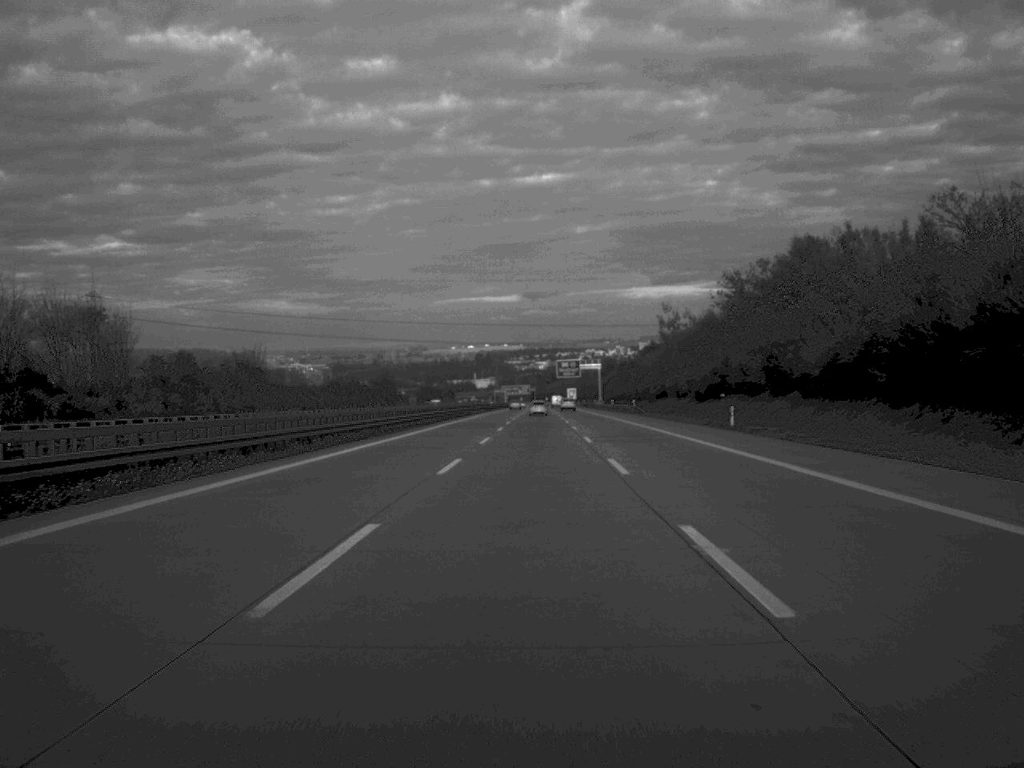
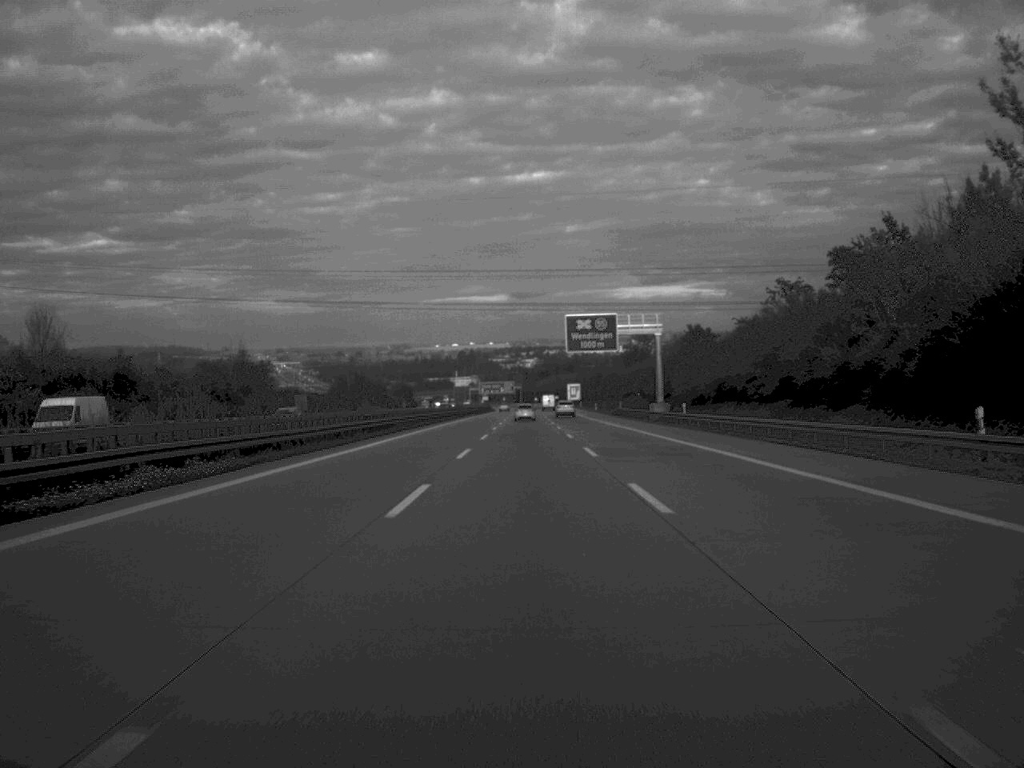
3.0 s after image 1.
(+1.1, +134.5) m; +1°
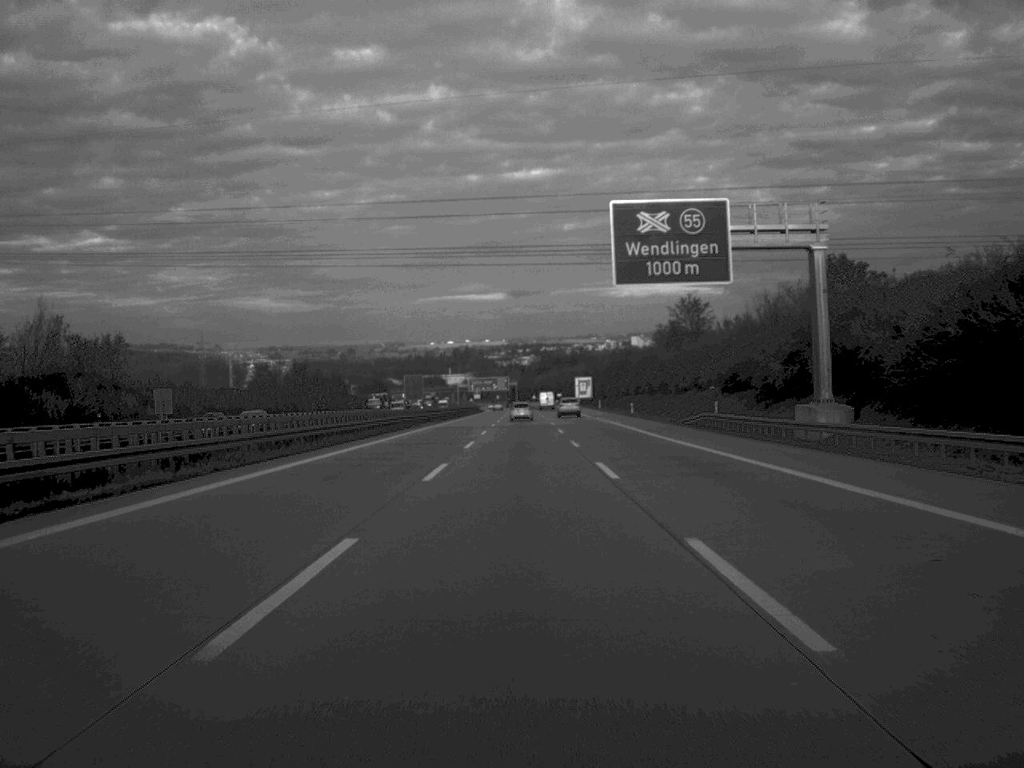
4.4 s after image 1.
(0.0, +63.5) m; 0°
